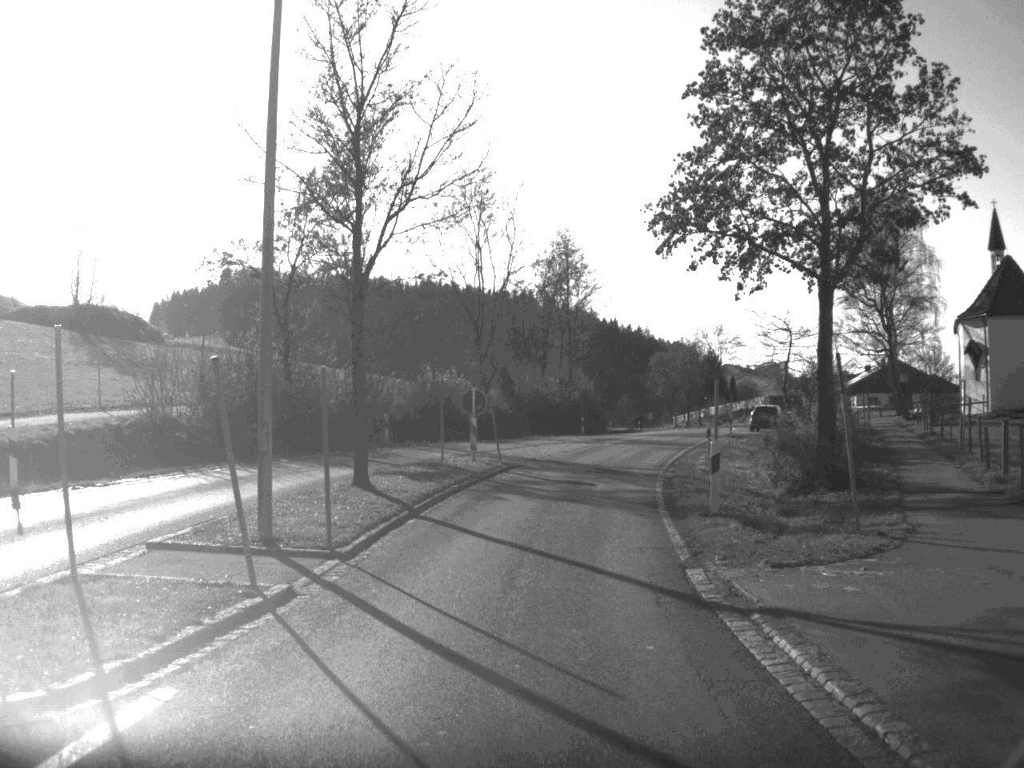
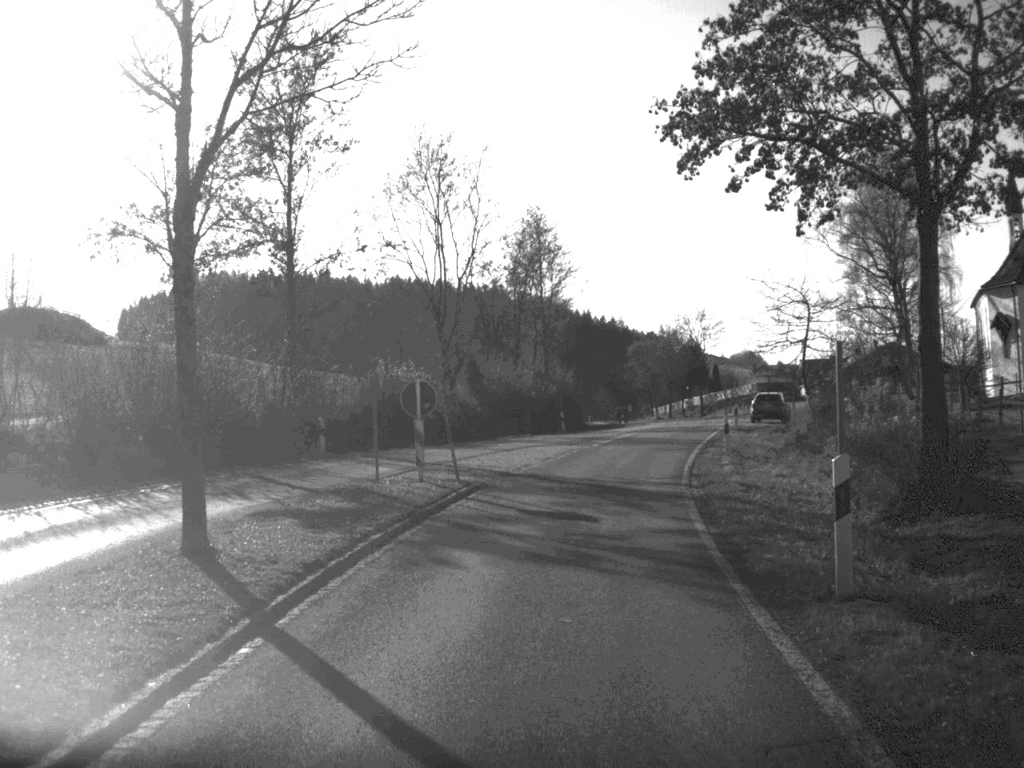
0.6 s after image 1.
(+0.1, +8.5) m; +1°
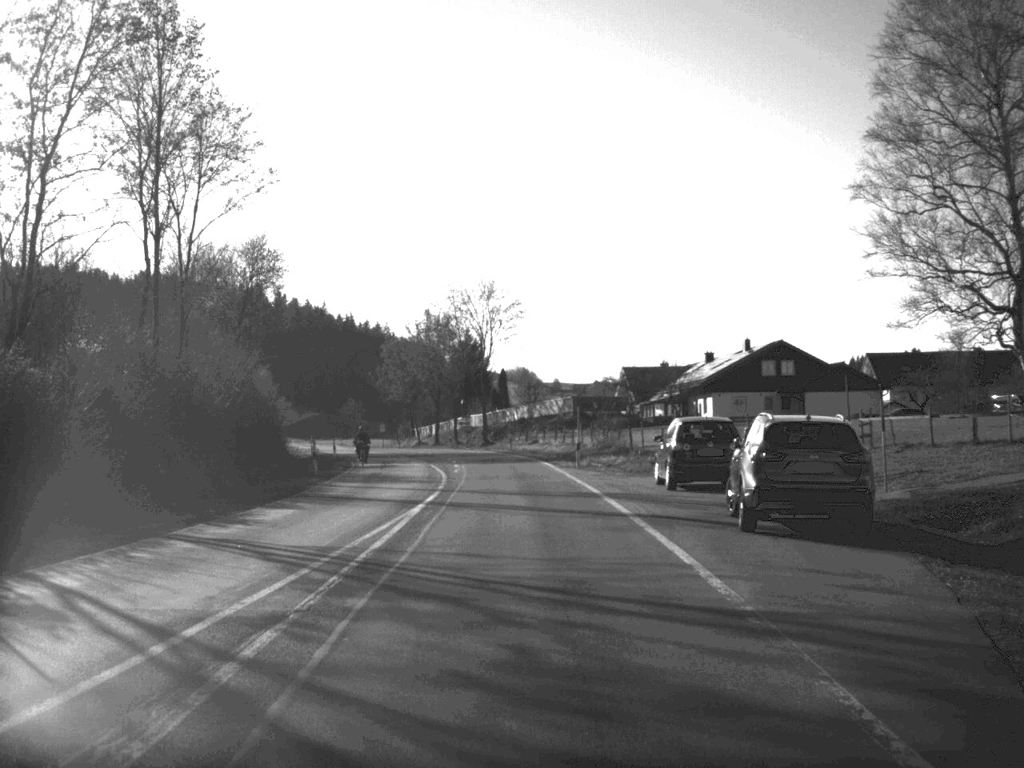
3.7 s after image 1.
(+5.5, +49.6) m; +10°
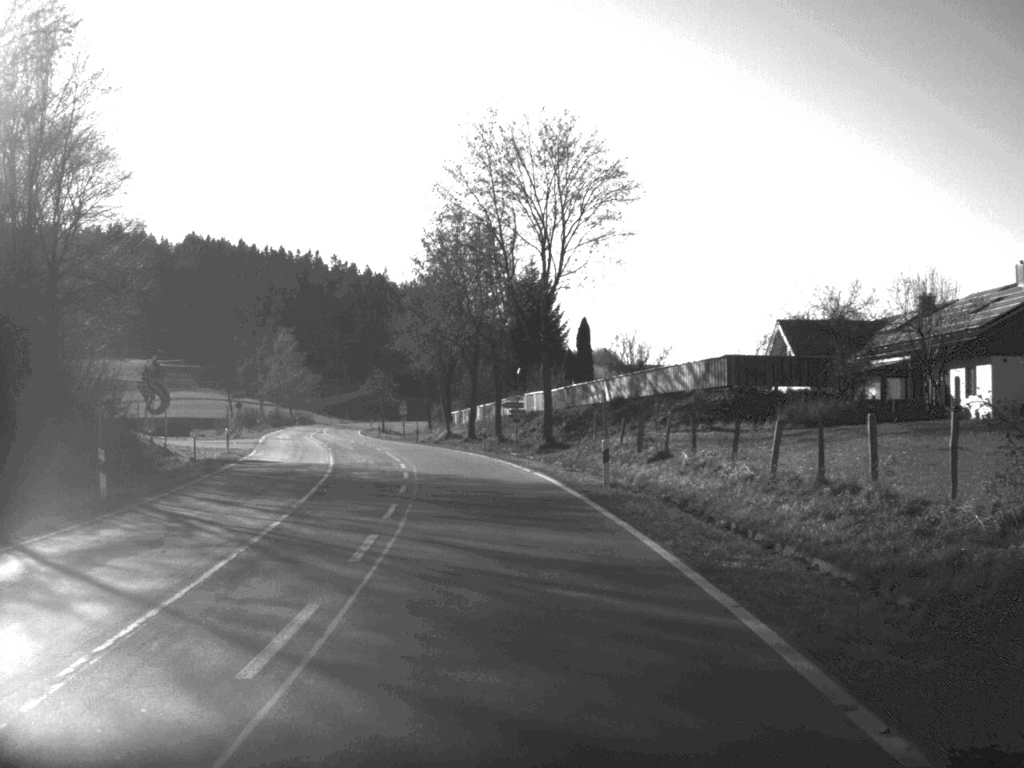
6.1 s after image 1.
(-0.9, +46.2) m; -4°
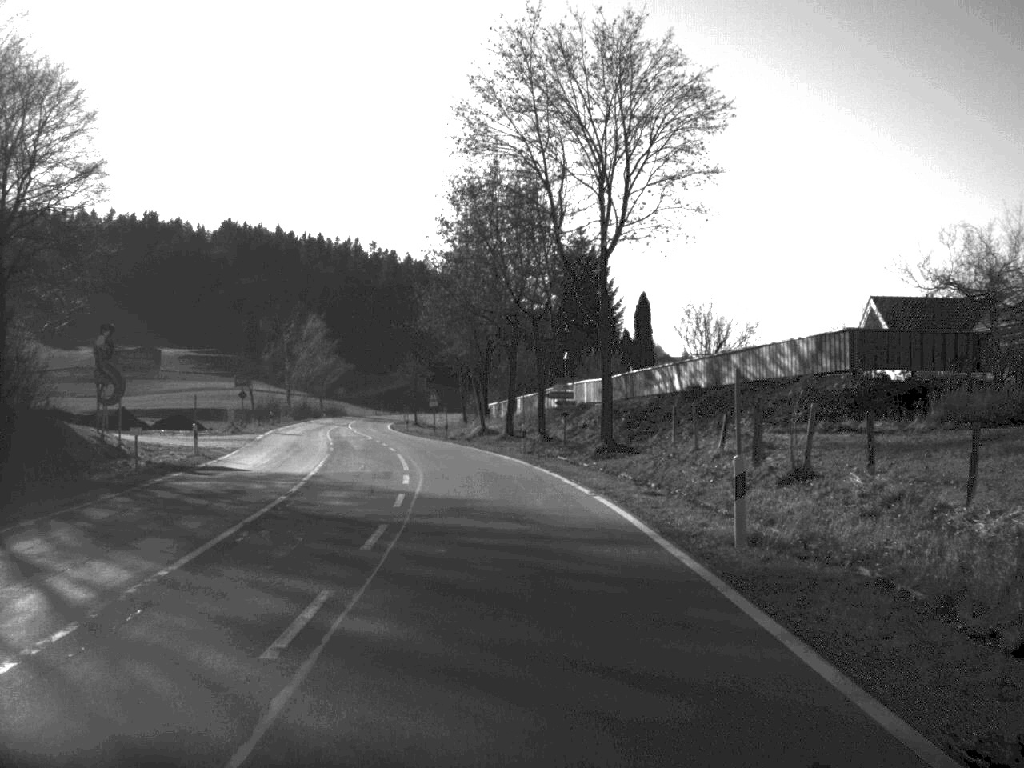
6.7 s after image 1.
(-0.2, +11.5) m; -2°
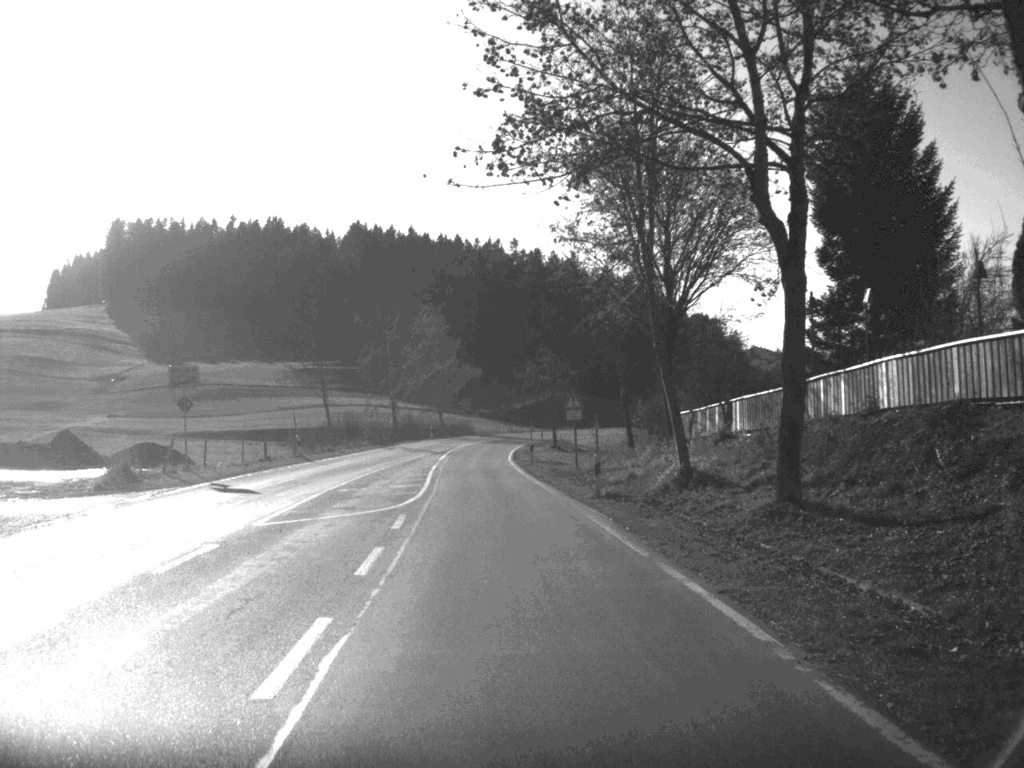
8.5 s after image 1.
(-2.2, +38.5) m; -7°
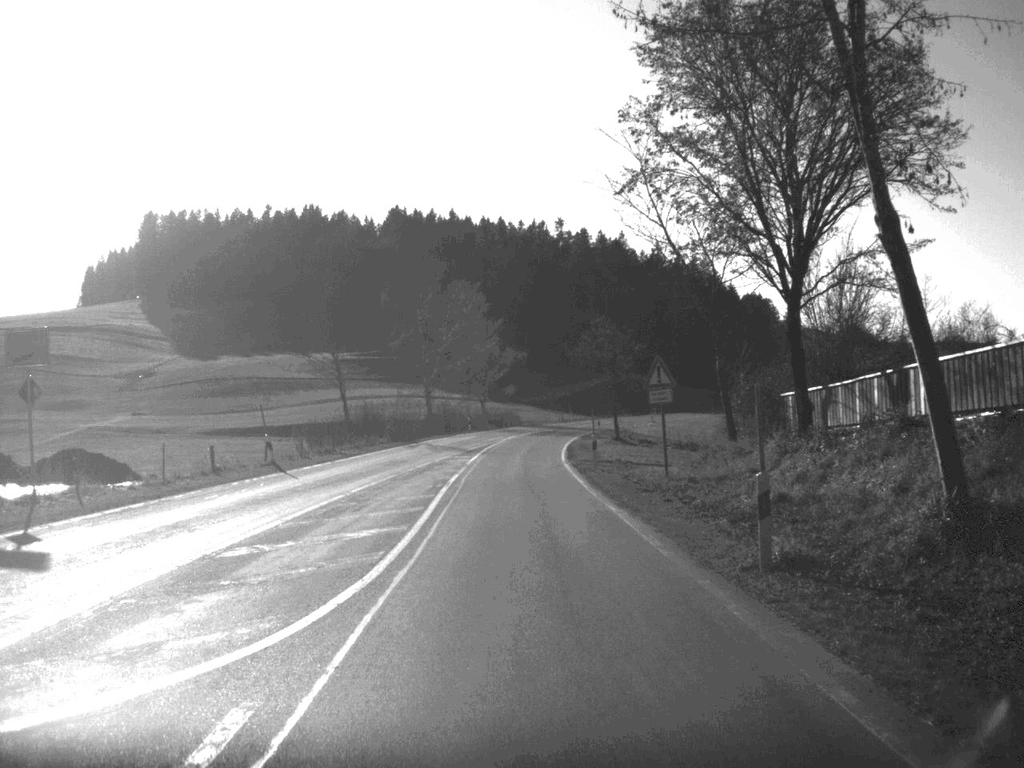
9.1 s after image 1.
(-0.3, +15.3) m; -2°
